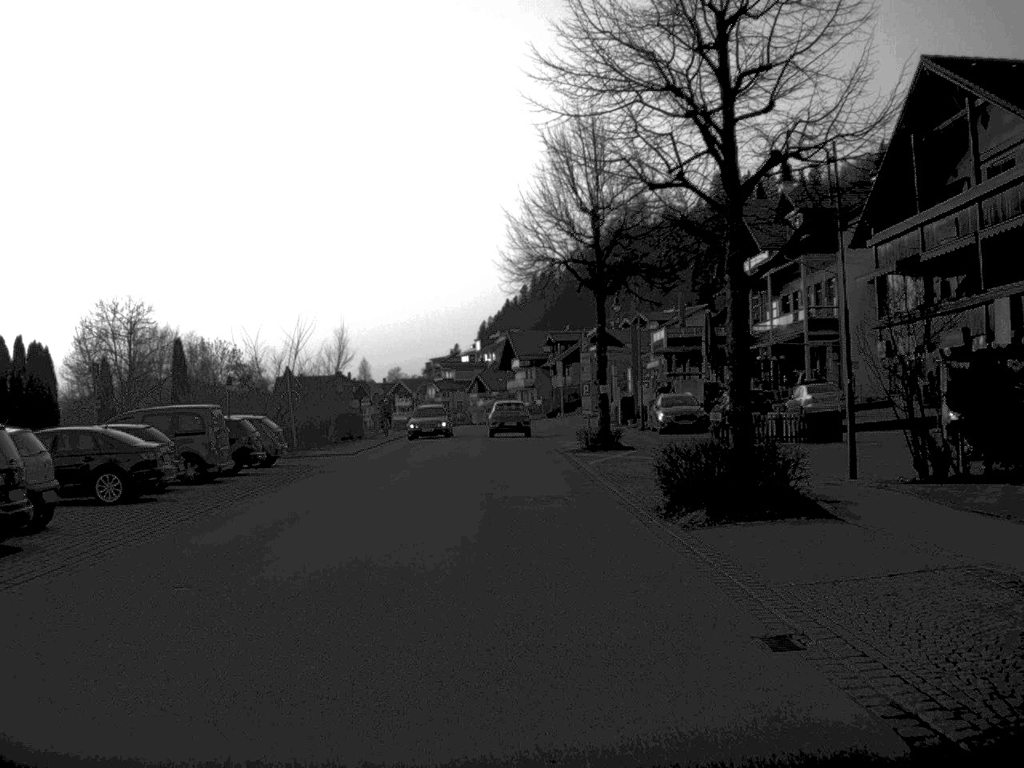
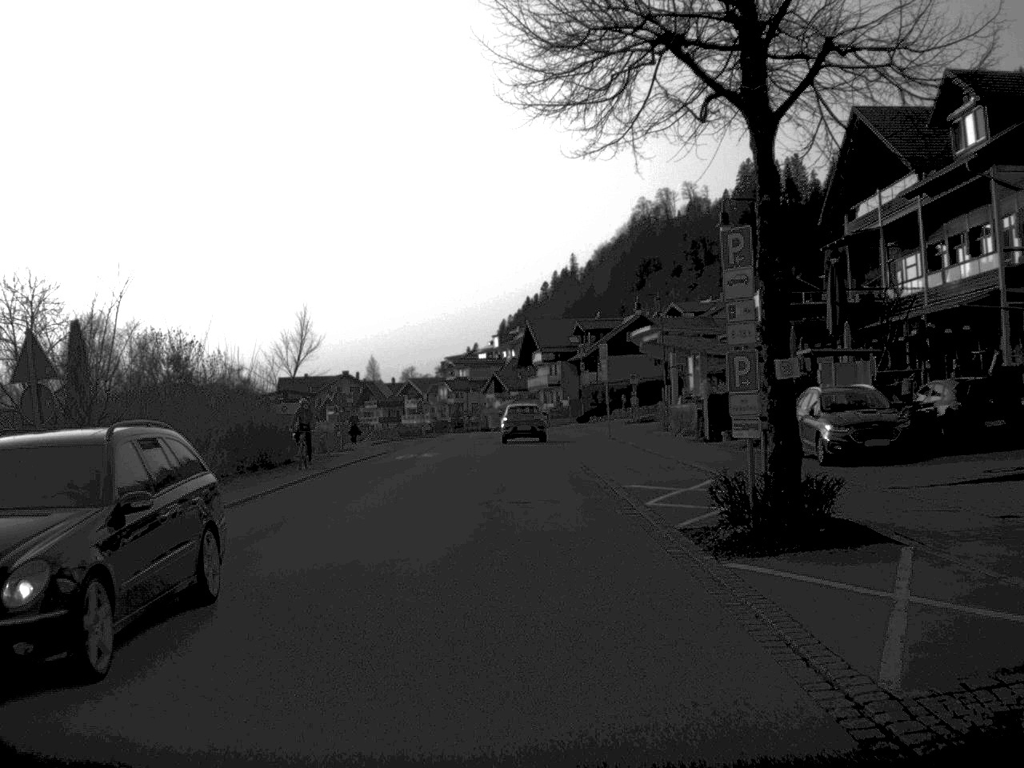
(-0.3, +23.7) m; -1°
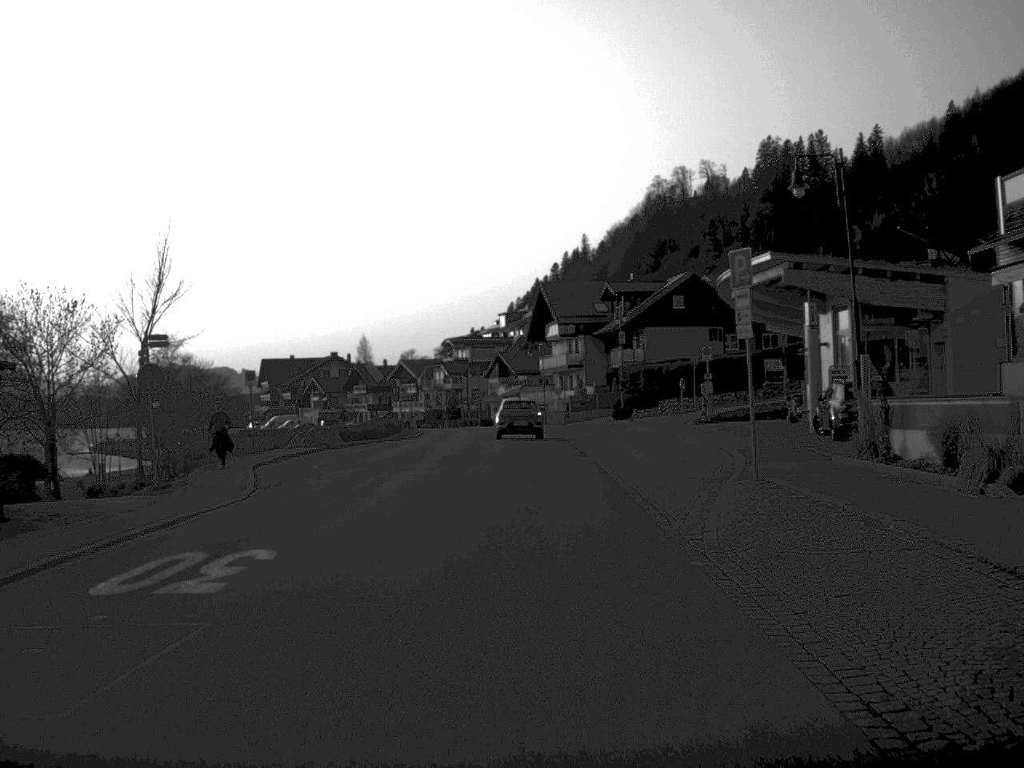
(-0.3, +29.1) m; 0°
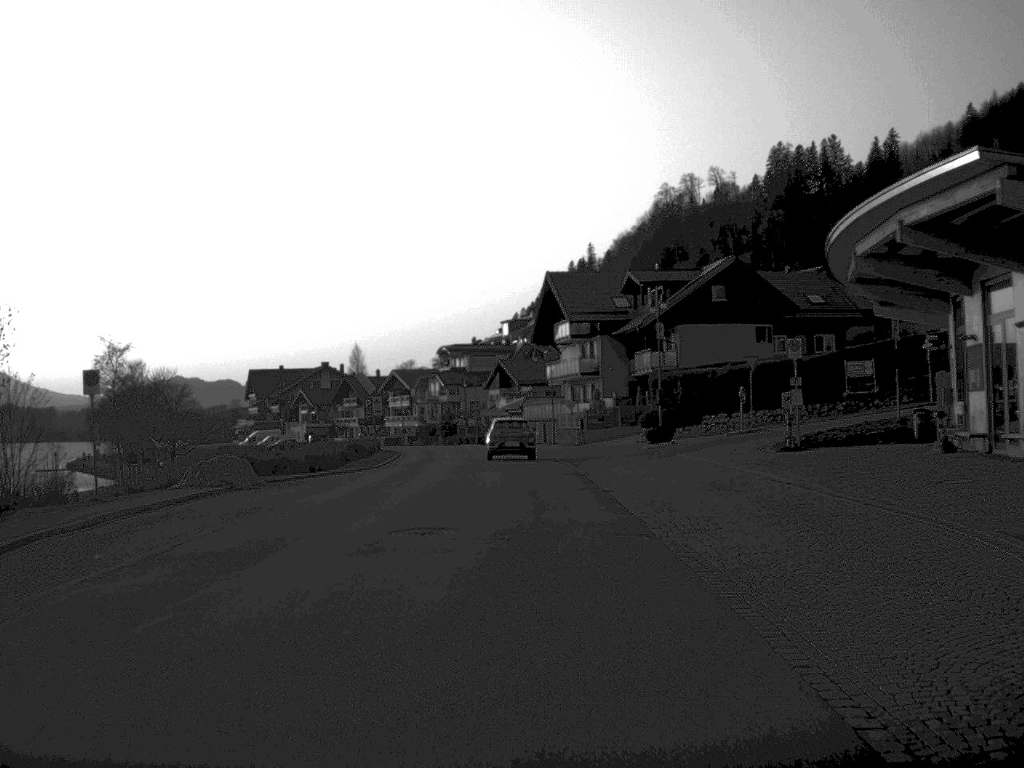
(0.0, +16.8) m; 0°
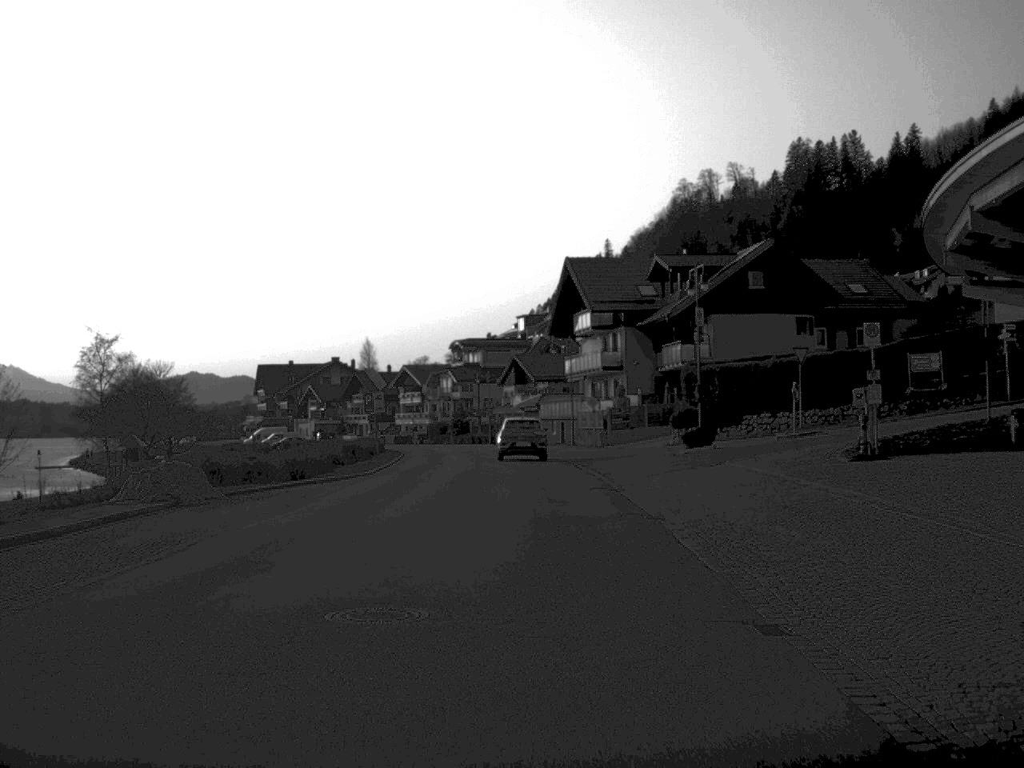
(0.0, +6.6) m; -1°
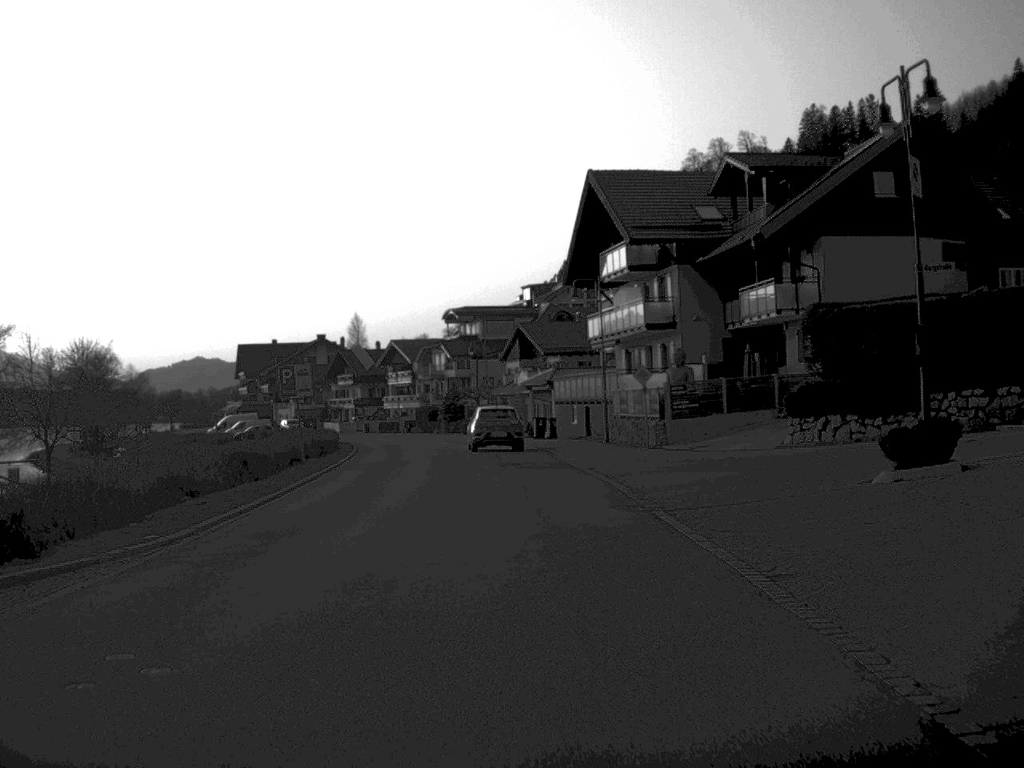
(-0.1, +22.6) m; 0°
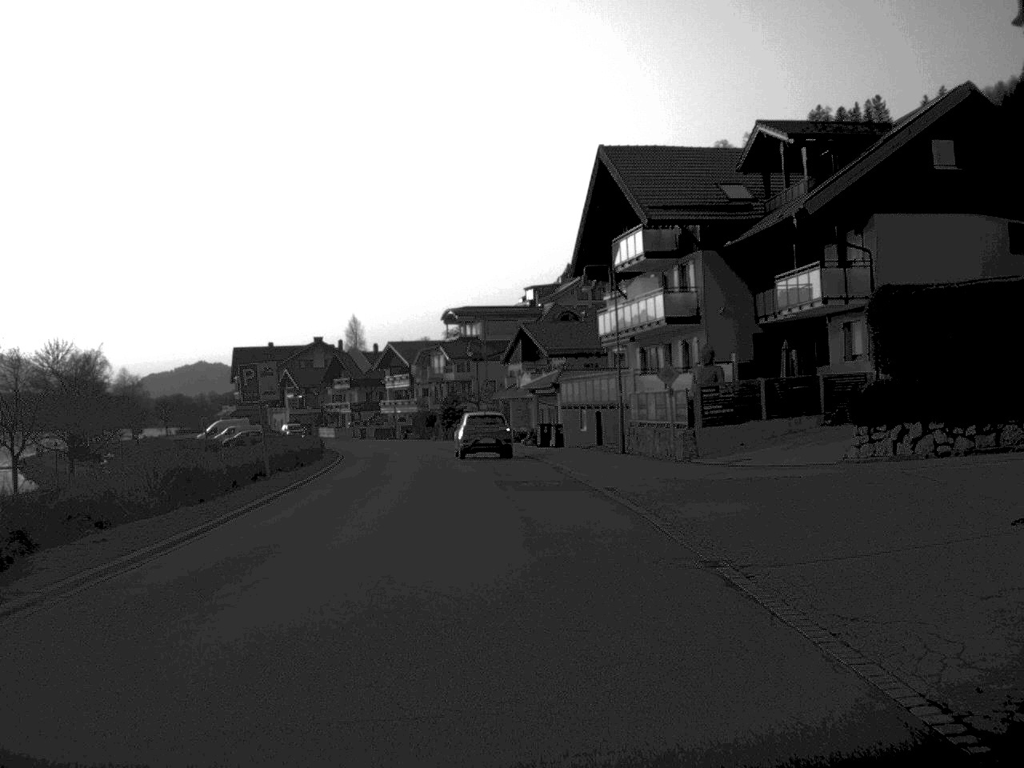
(0.0, +5.9) m; 0°
